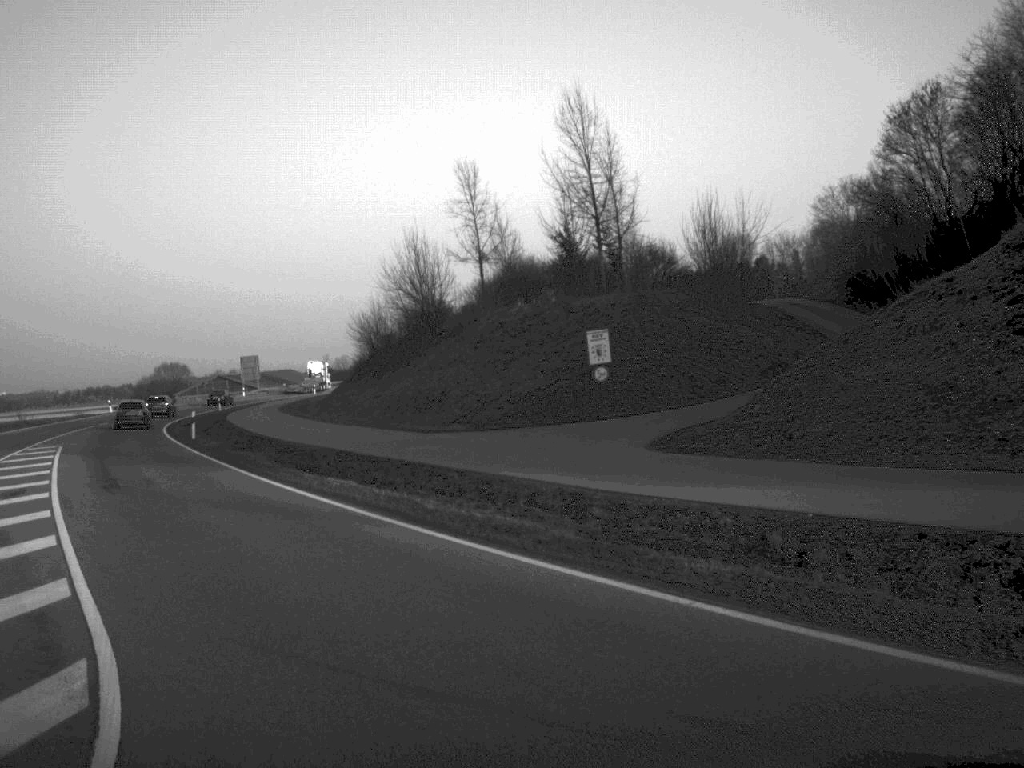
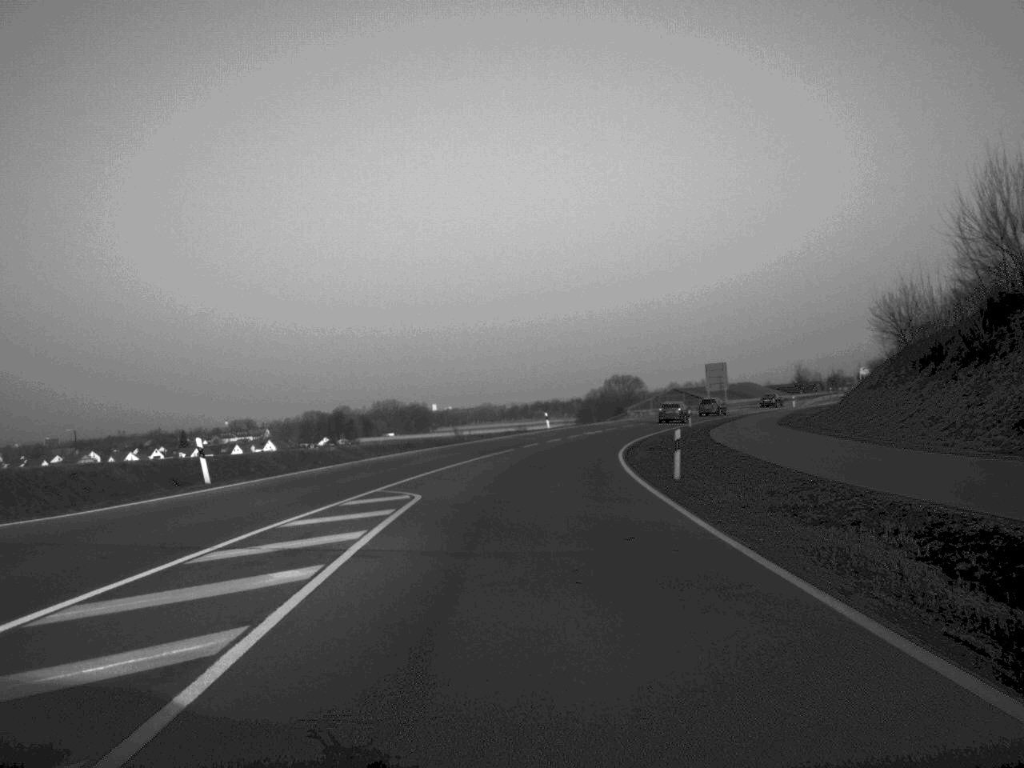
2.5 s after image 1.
(-5.8, +21.7) m; -19°
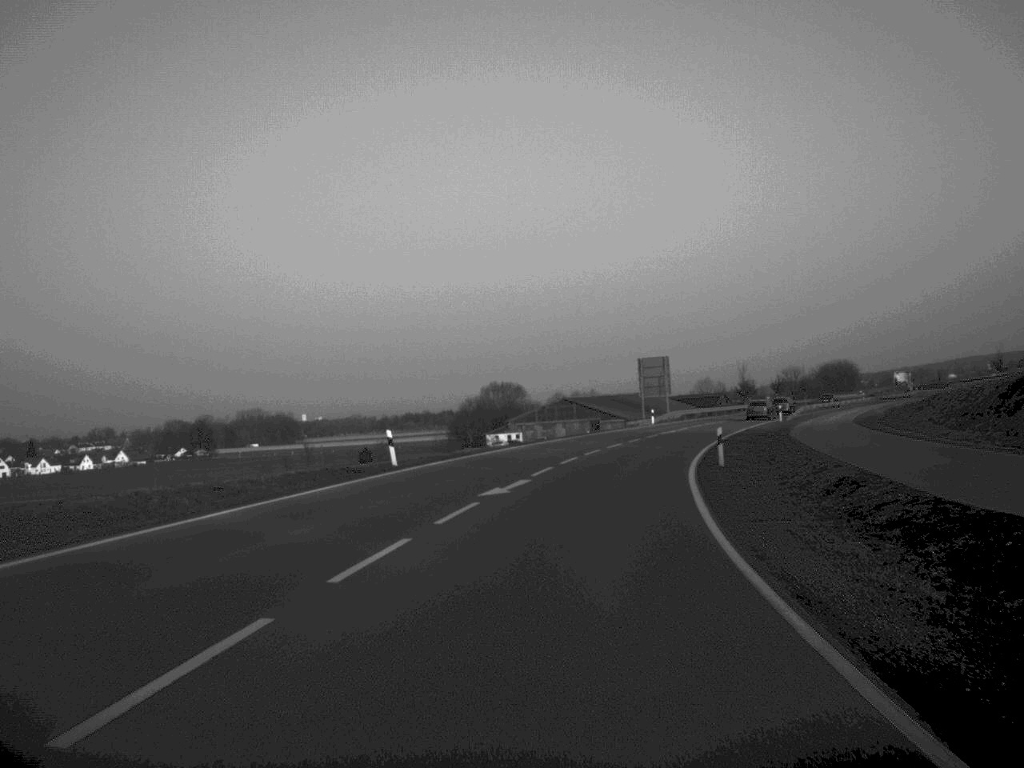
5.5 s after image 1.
(+1.4, +44.3) m; +6°
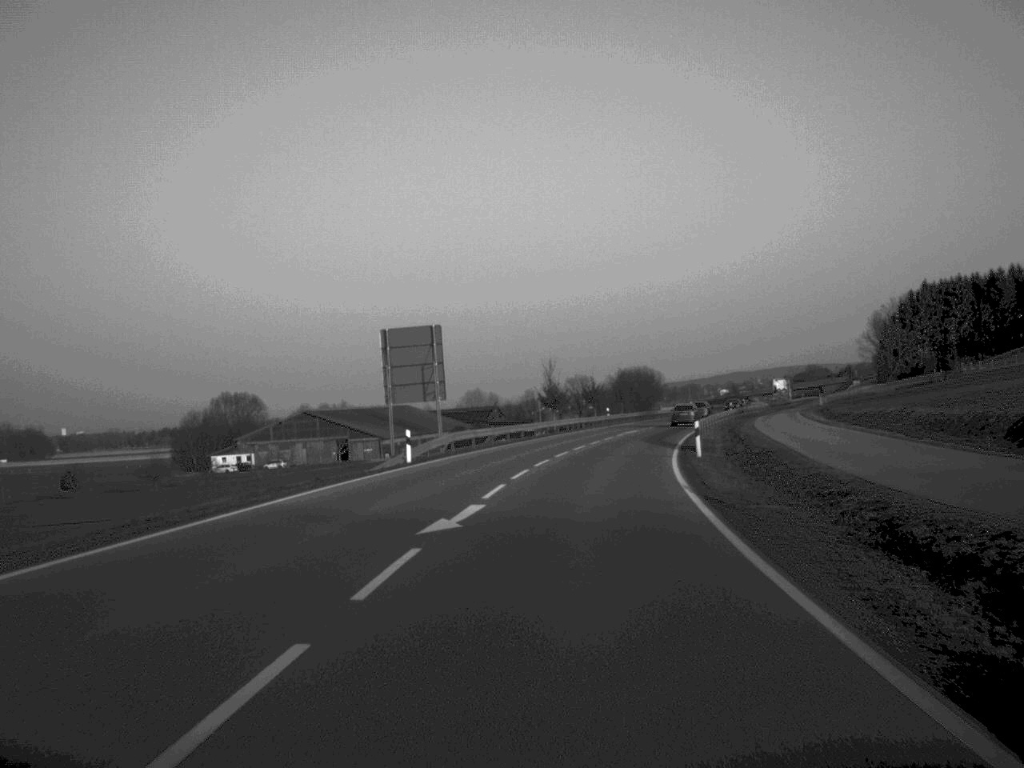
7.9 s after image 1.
(+4.7, +48.2) m; +11°
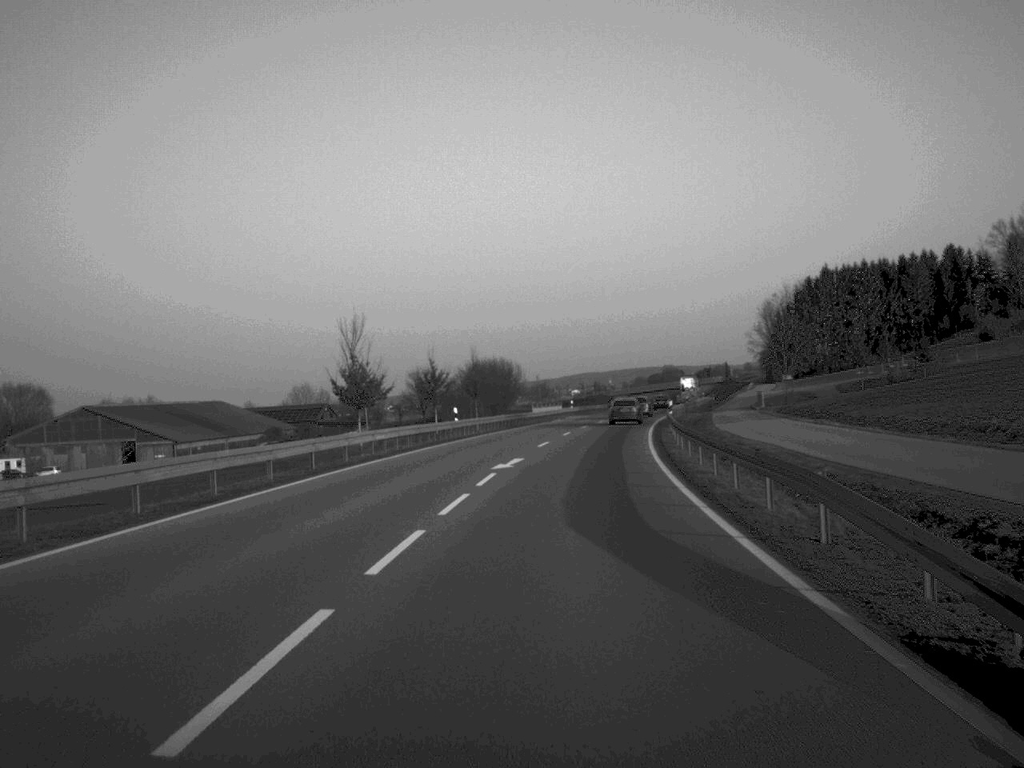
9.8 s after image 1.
(+2.5, +40.5) m; +7°
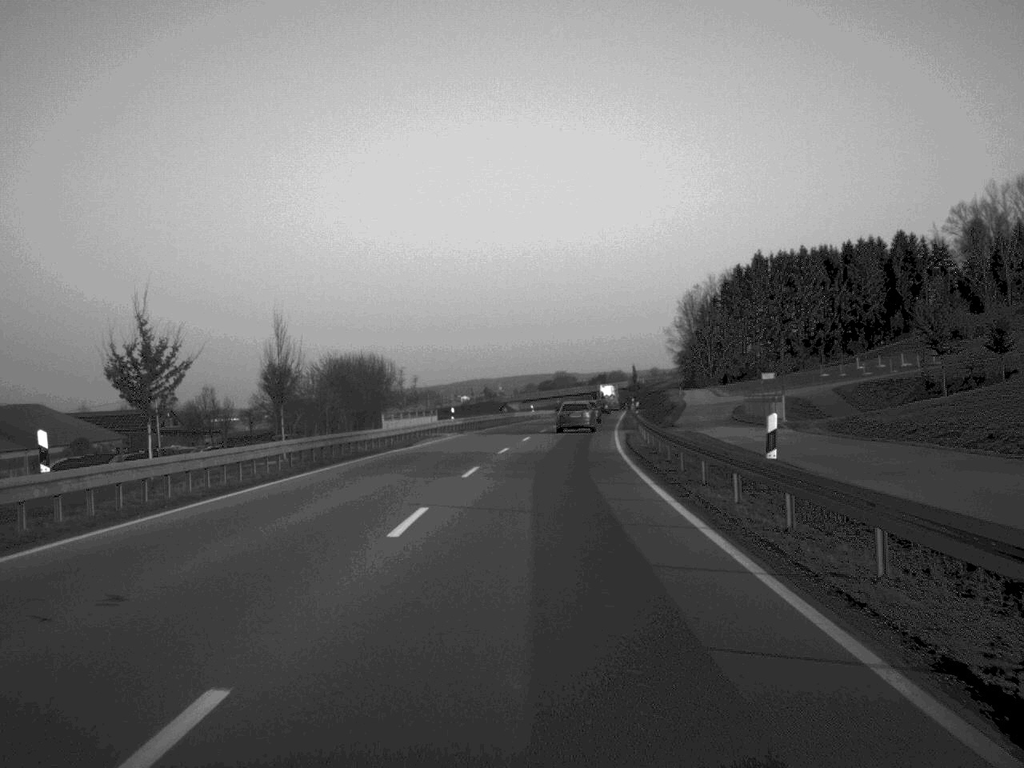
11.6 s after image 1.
(+1.8, +39.0) m; +5°
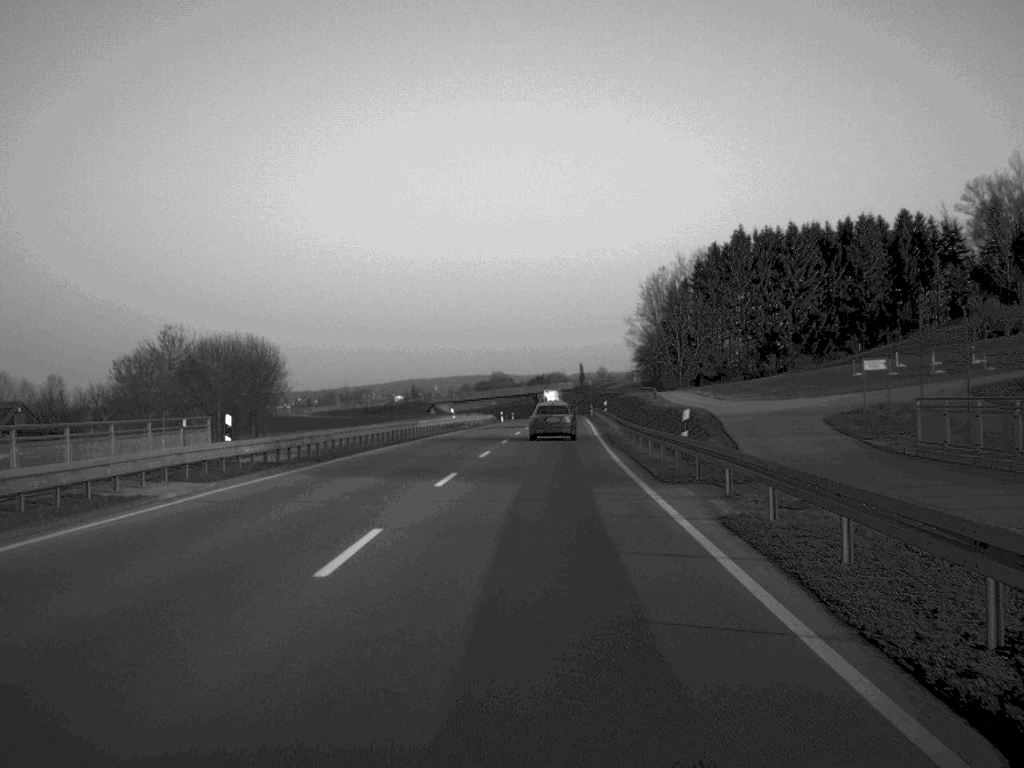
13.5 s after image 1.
(+1.1, +39.0) m; +3°
